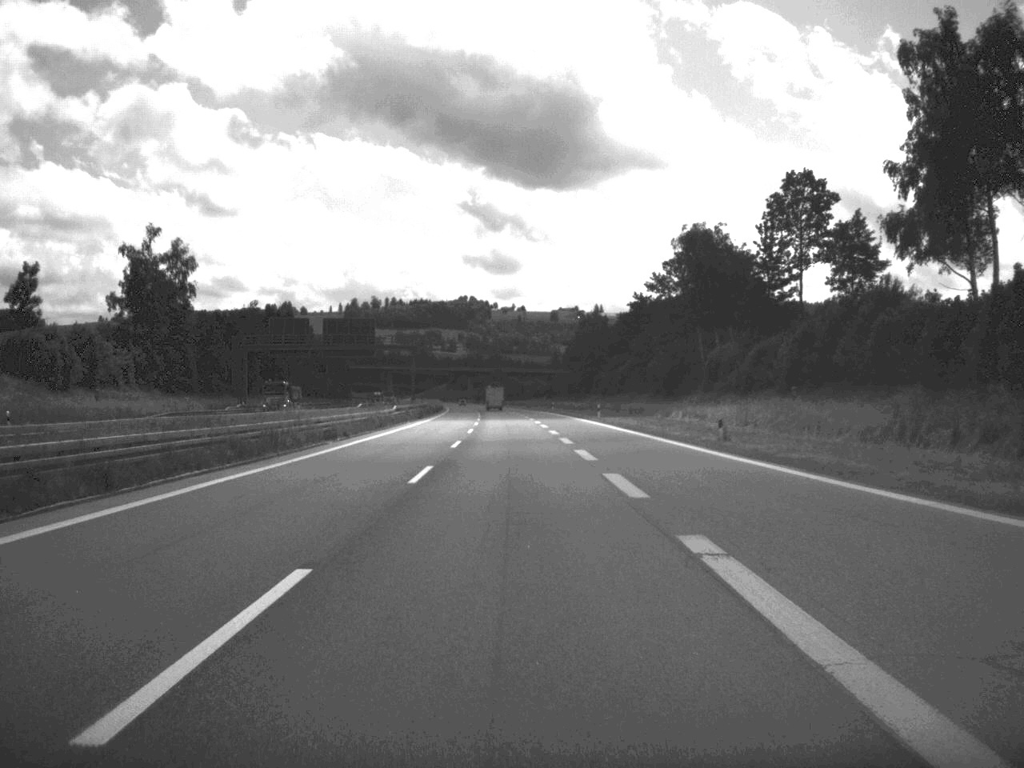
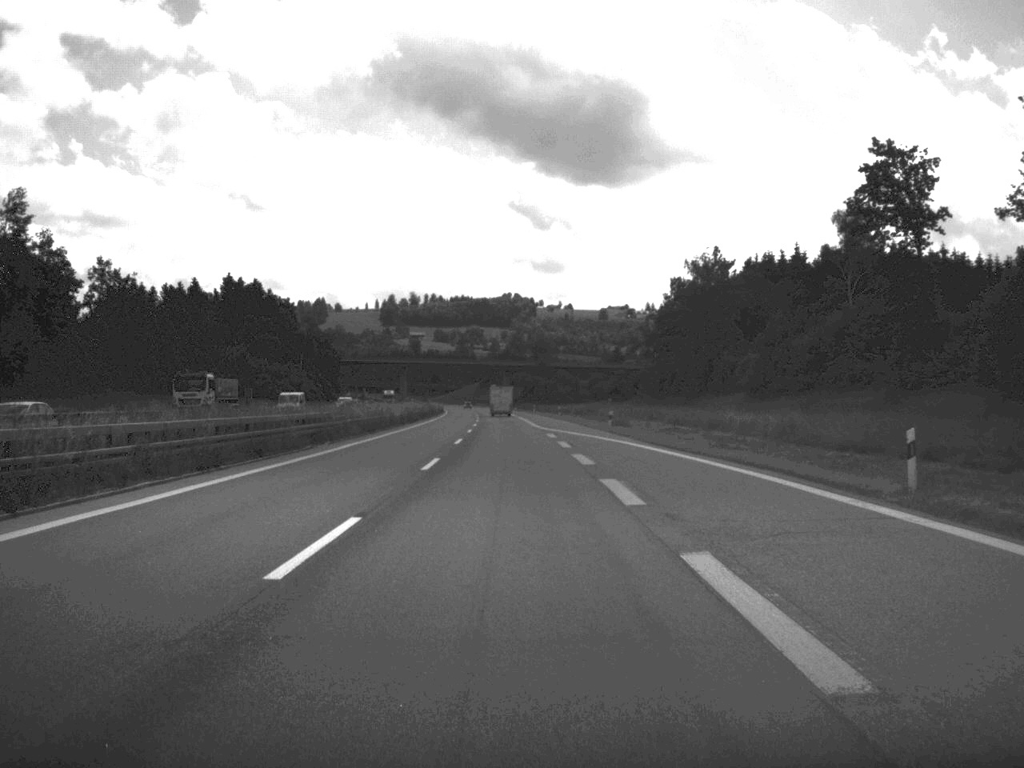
(-2.4, +119.1) m; -2°
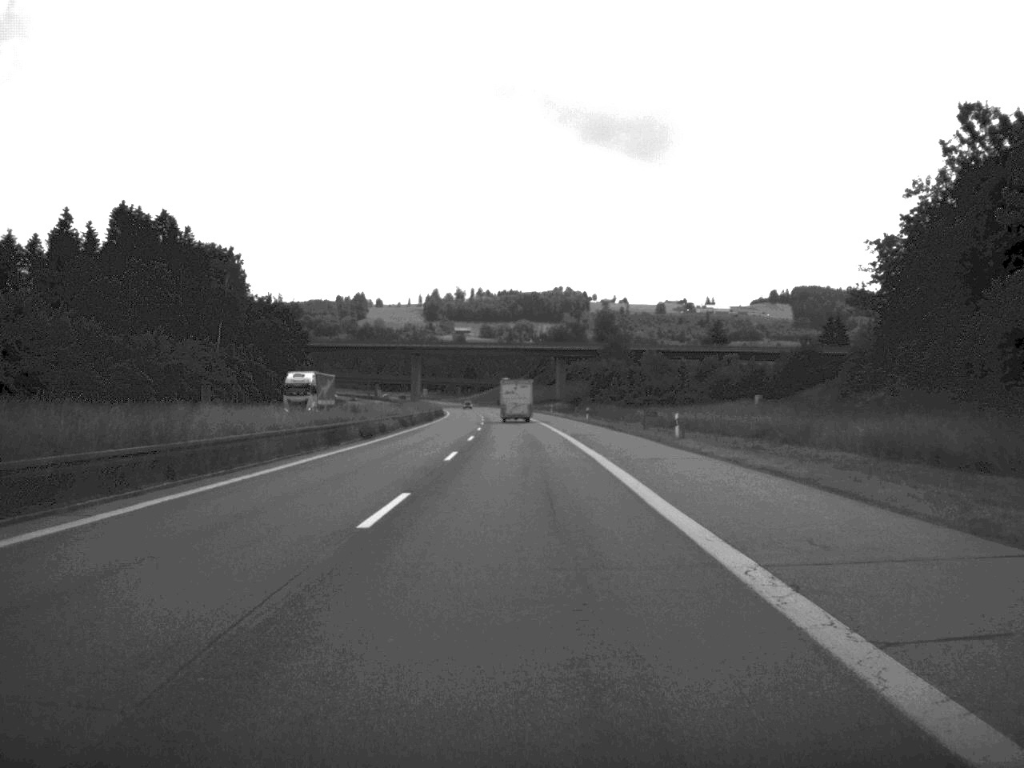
(-2.8, +120.0) m; -3°
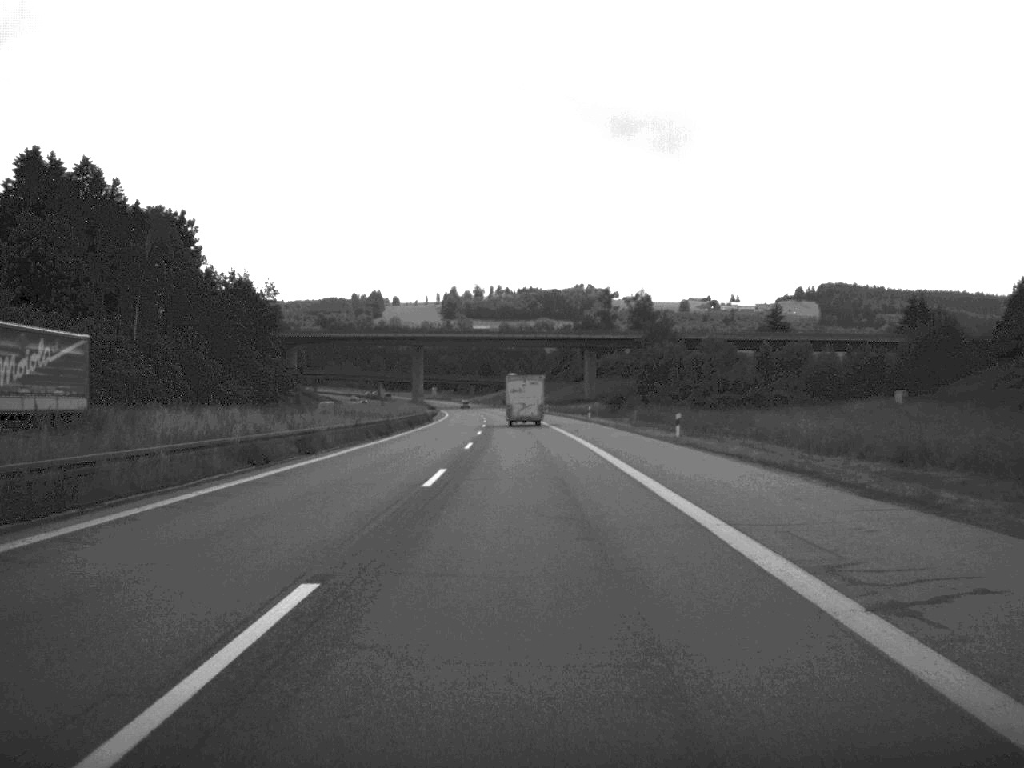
(-0.4, +46.6) m; -1°
